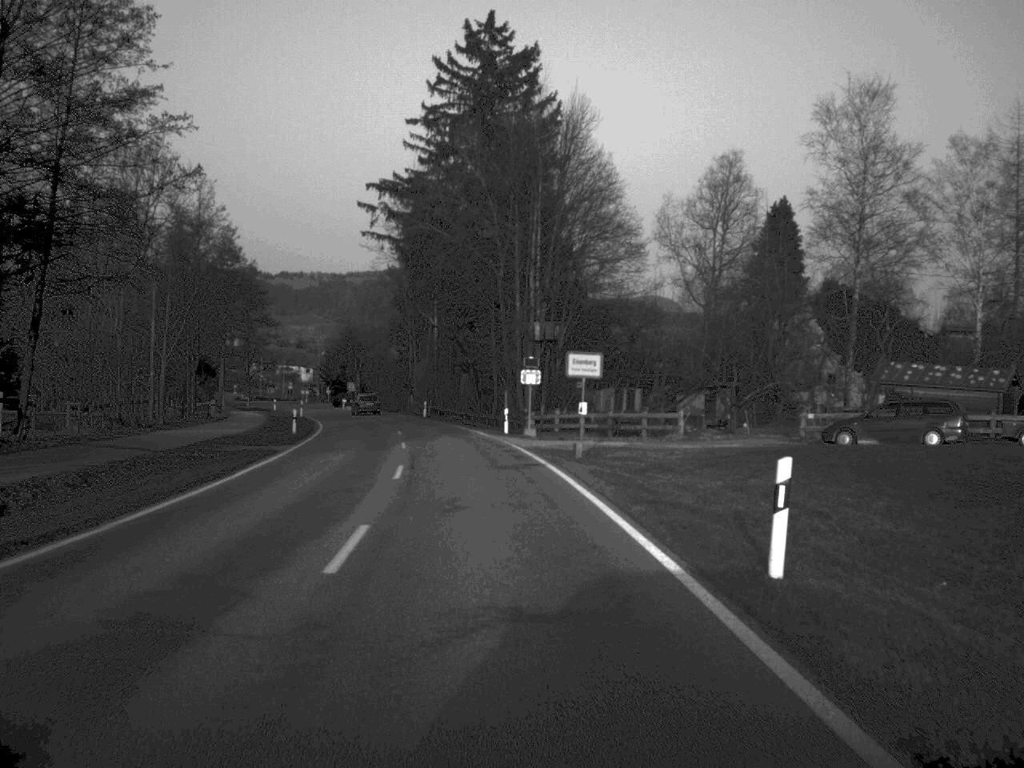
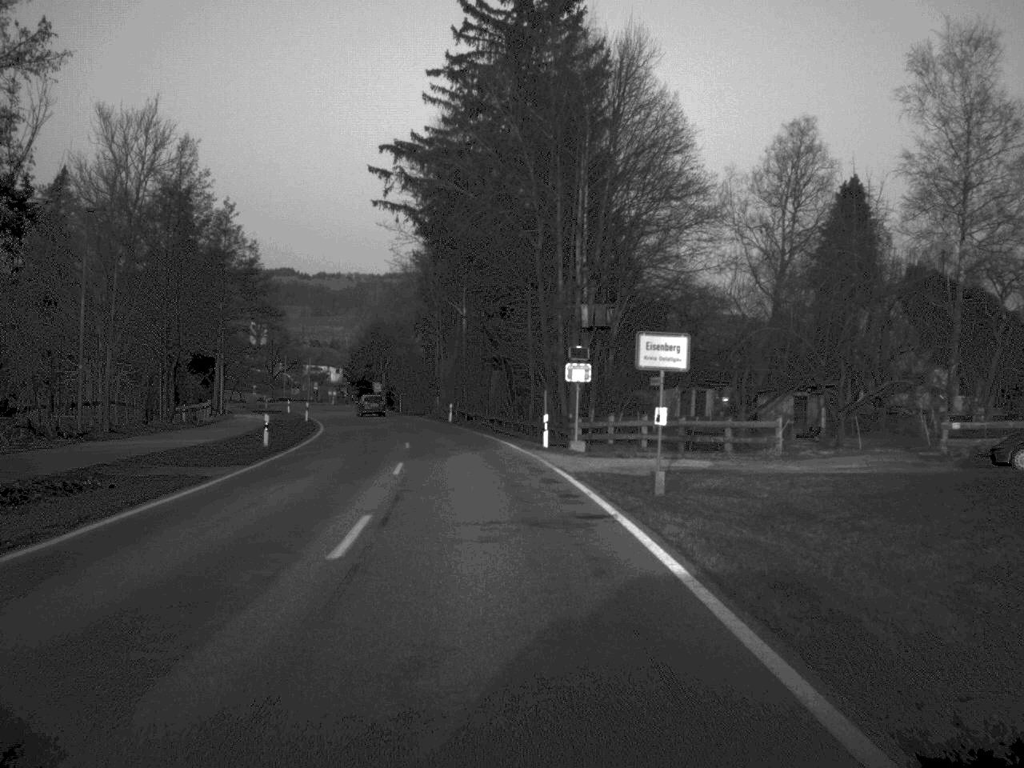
(-0.2, +11.3) m; -2°
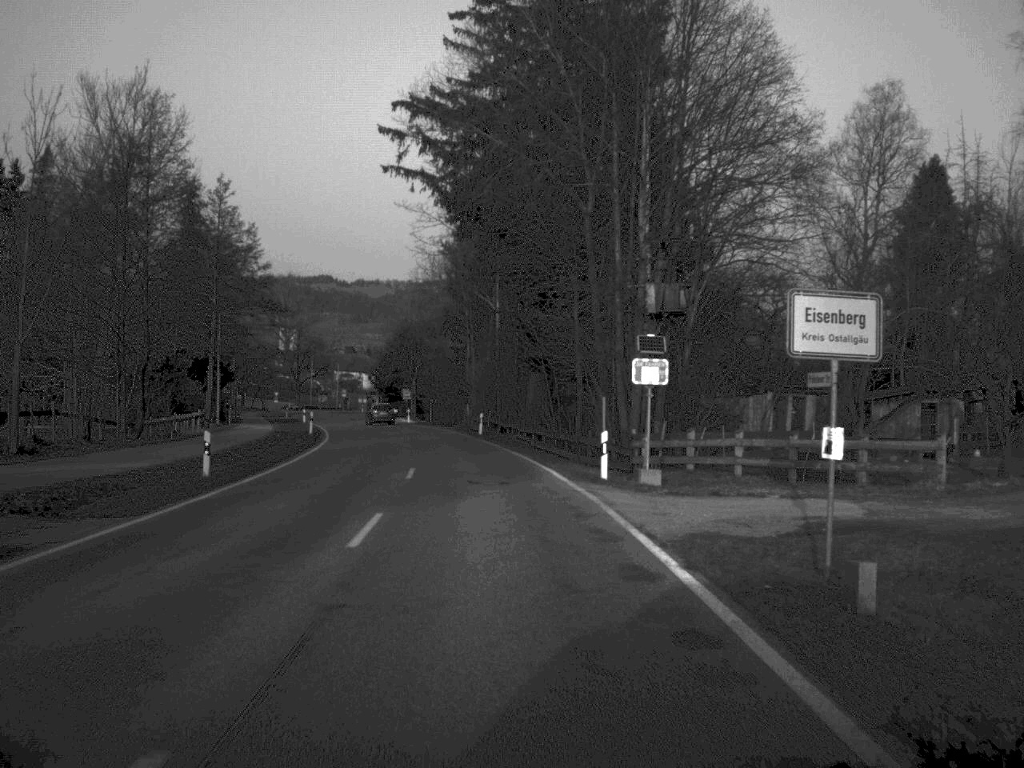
(-0.2, +10.5) m; -2°
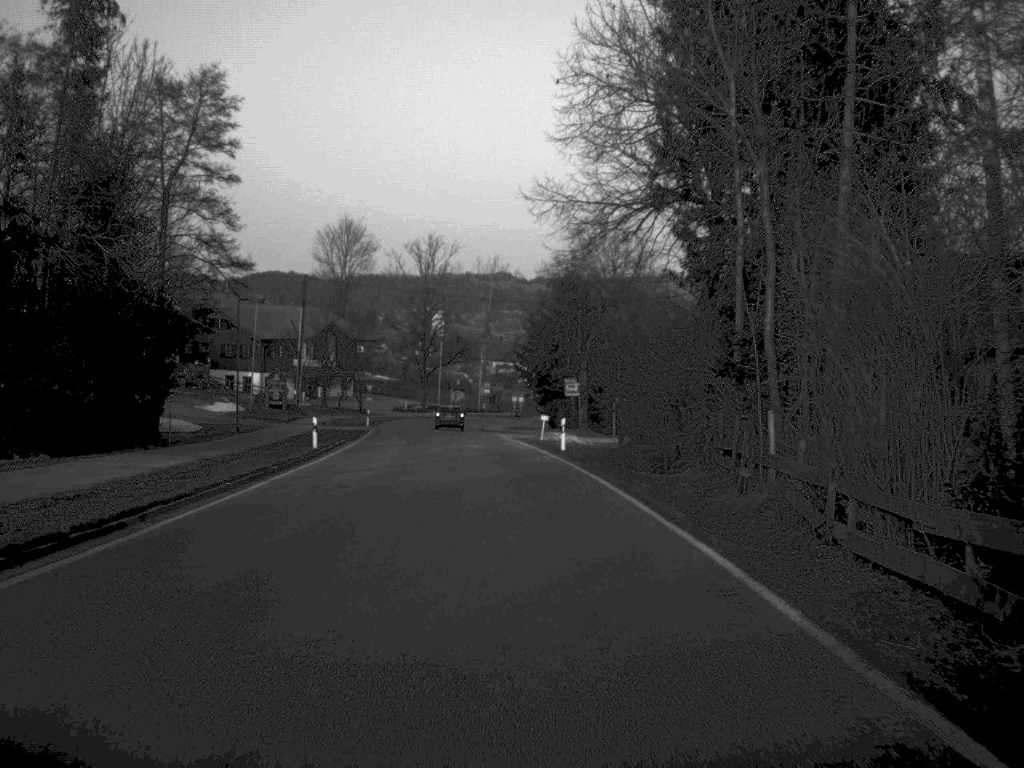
(-3.9, +54.7) m; -8°
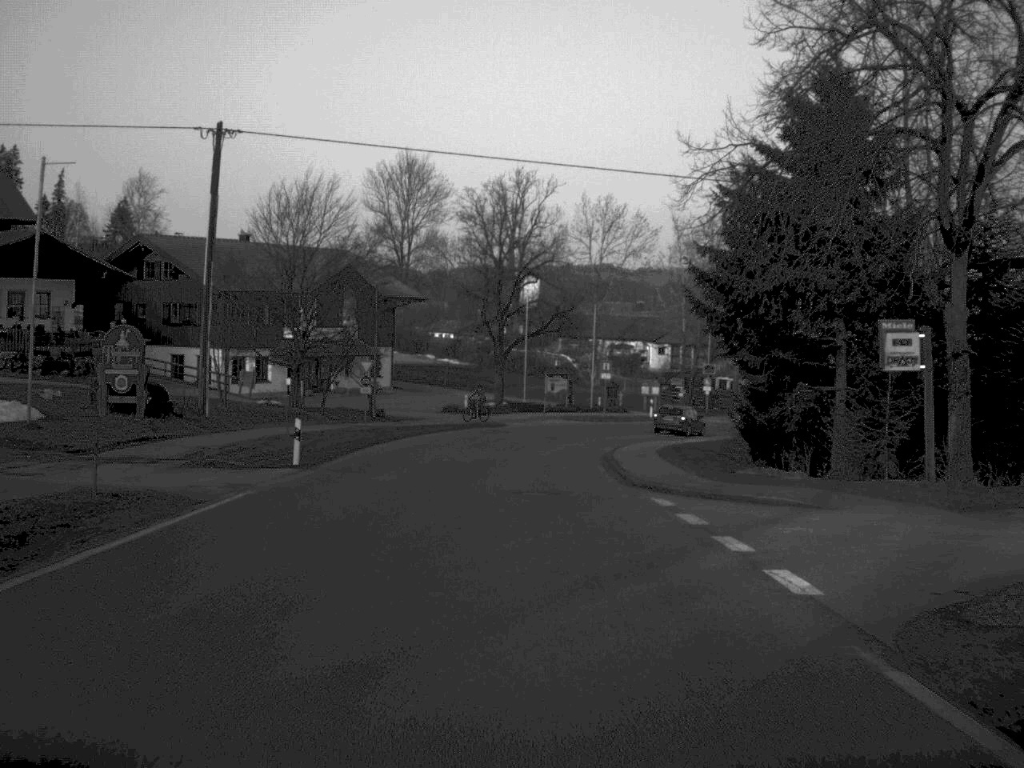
(-2.2, +50.4) m; -4°
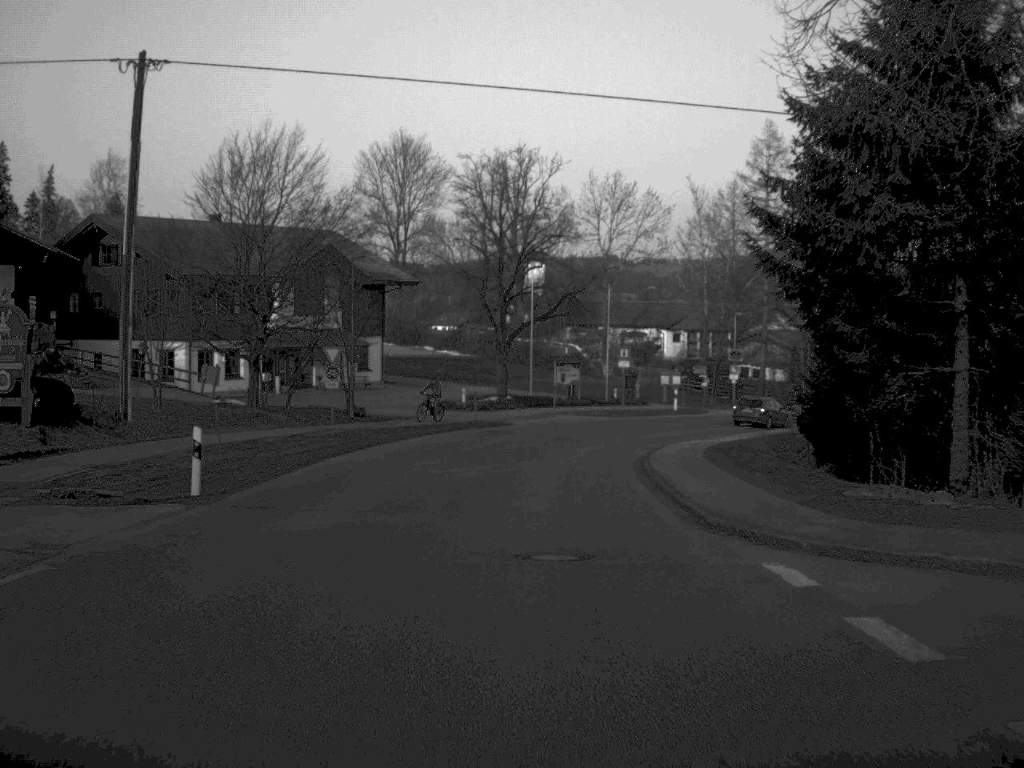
(0.0, +9.1) m; 0°
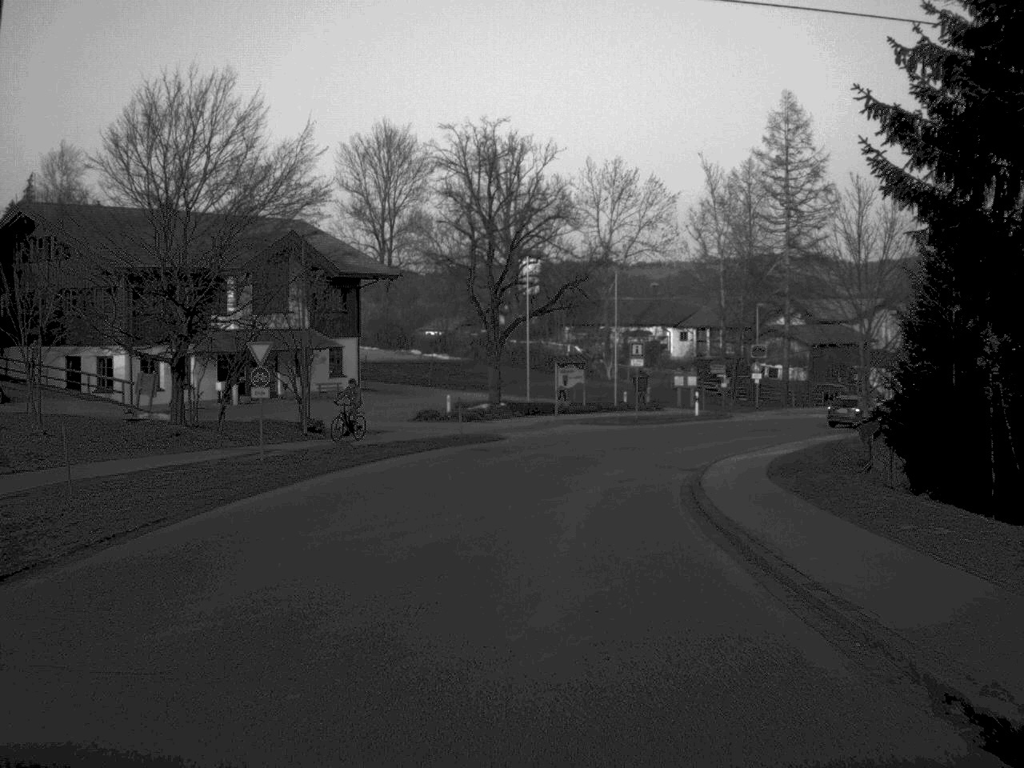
(0.0, +9.4) m; 0°
